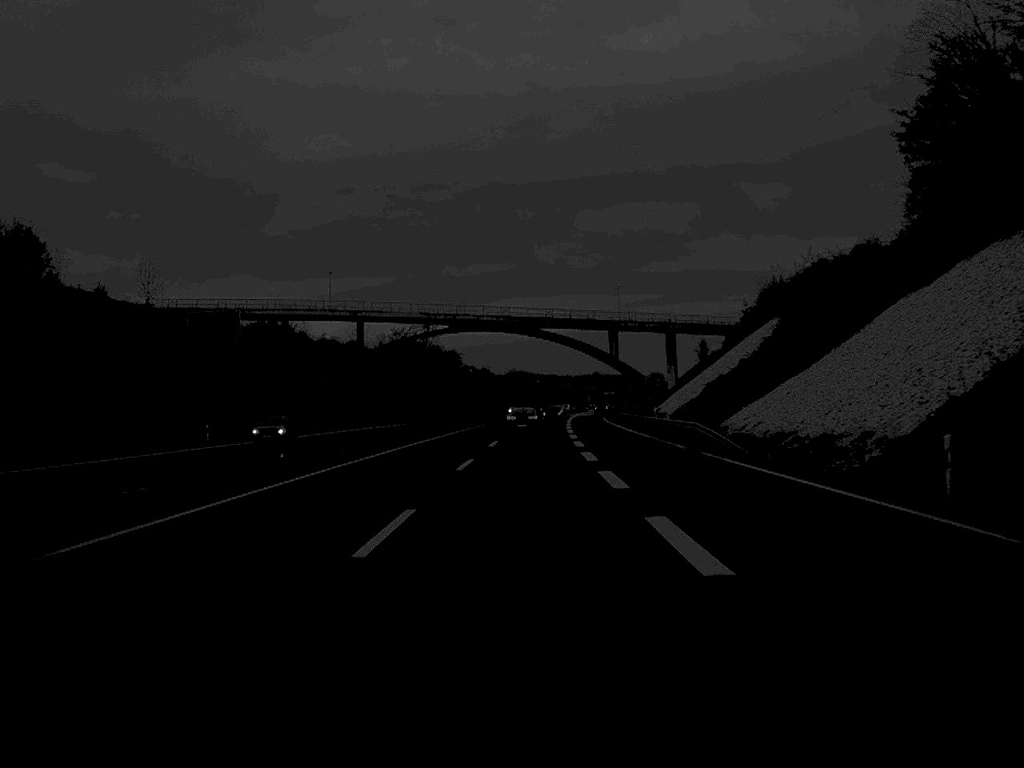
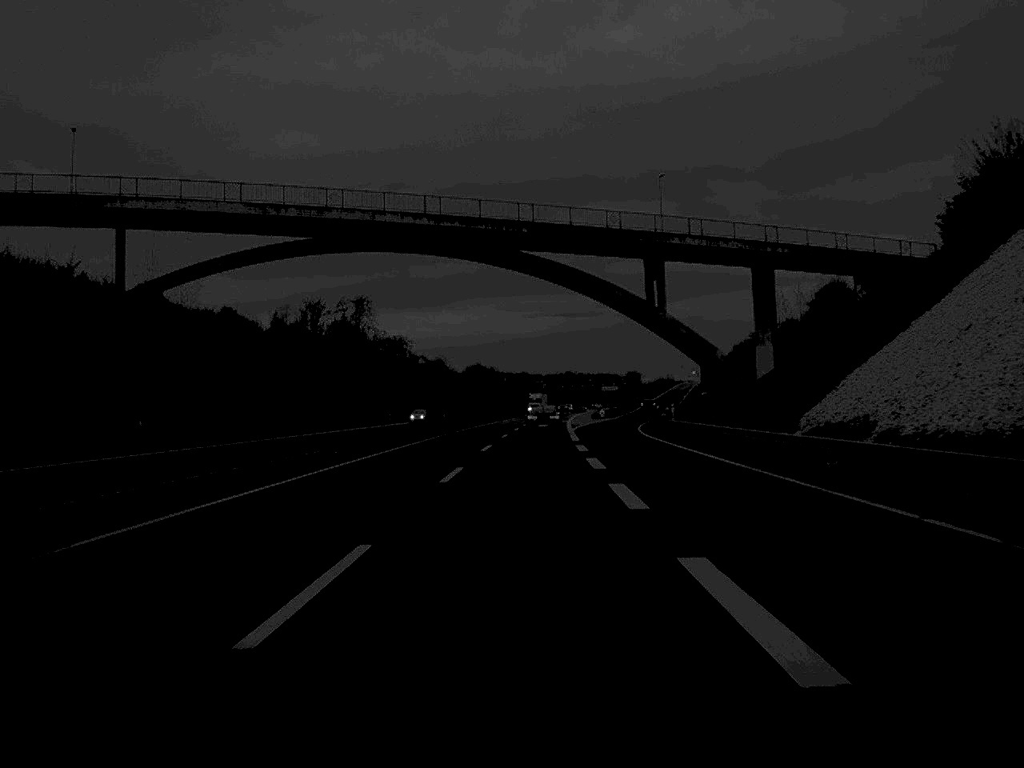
(+1.0, +76.8) m; +1°
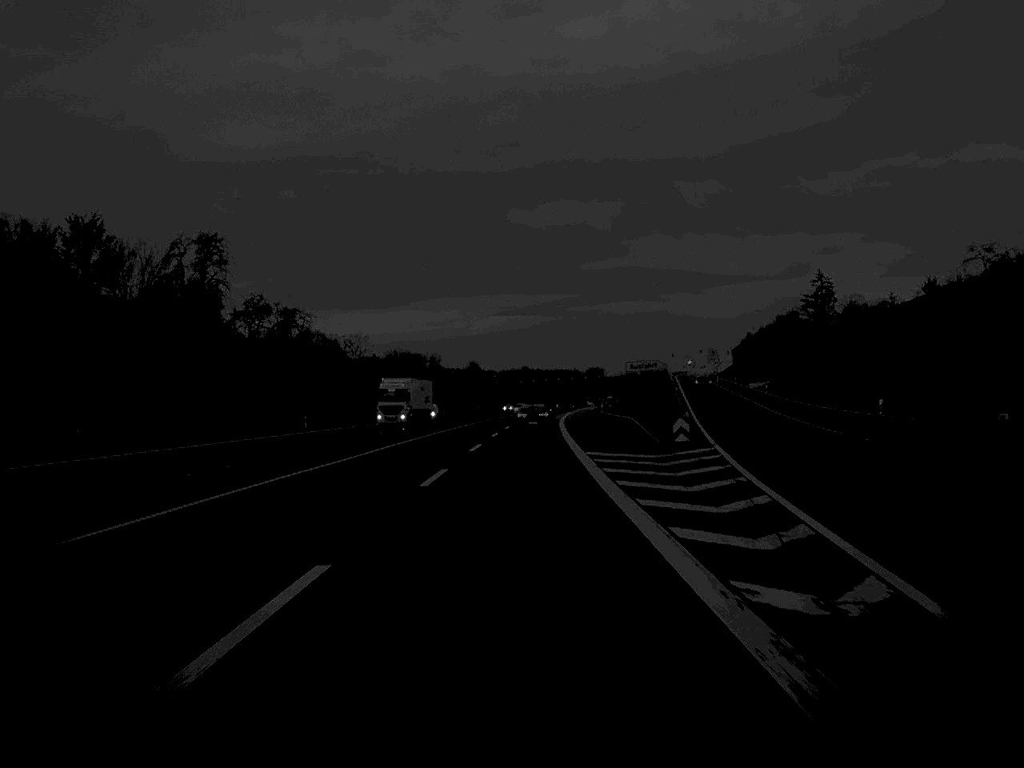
(+1.6, +91.6) m; +2°
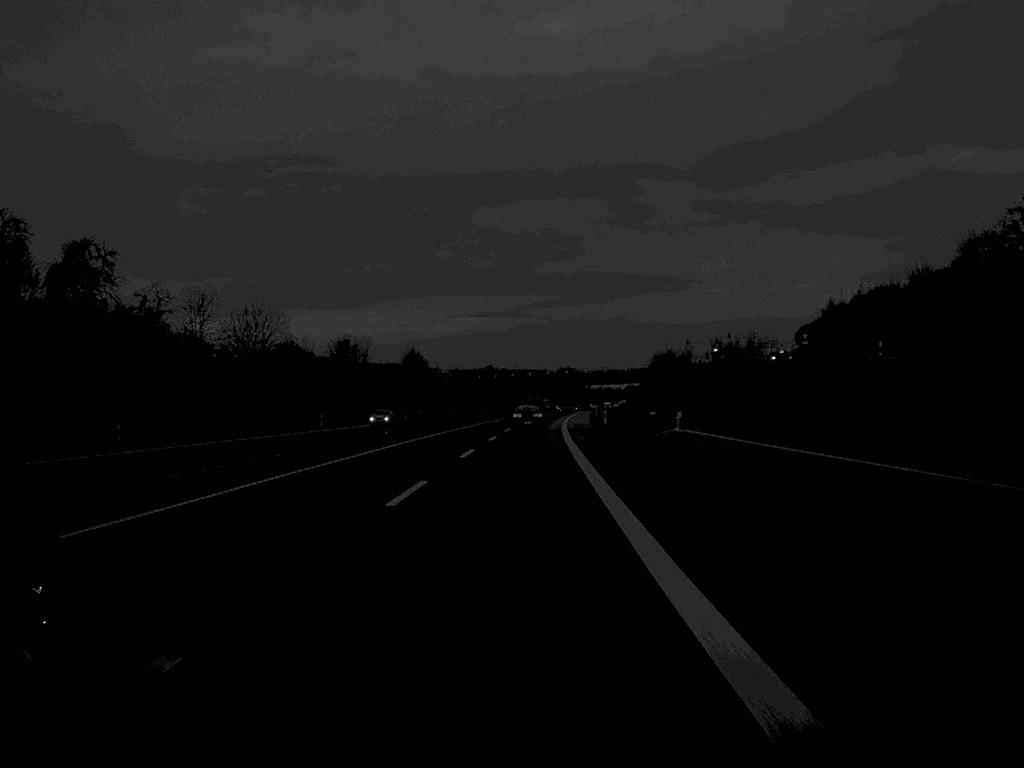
(+1.3, +94.1) m; +2°
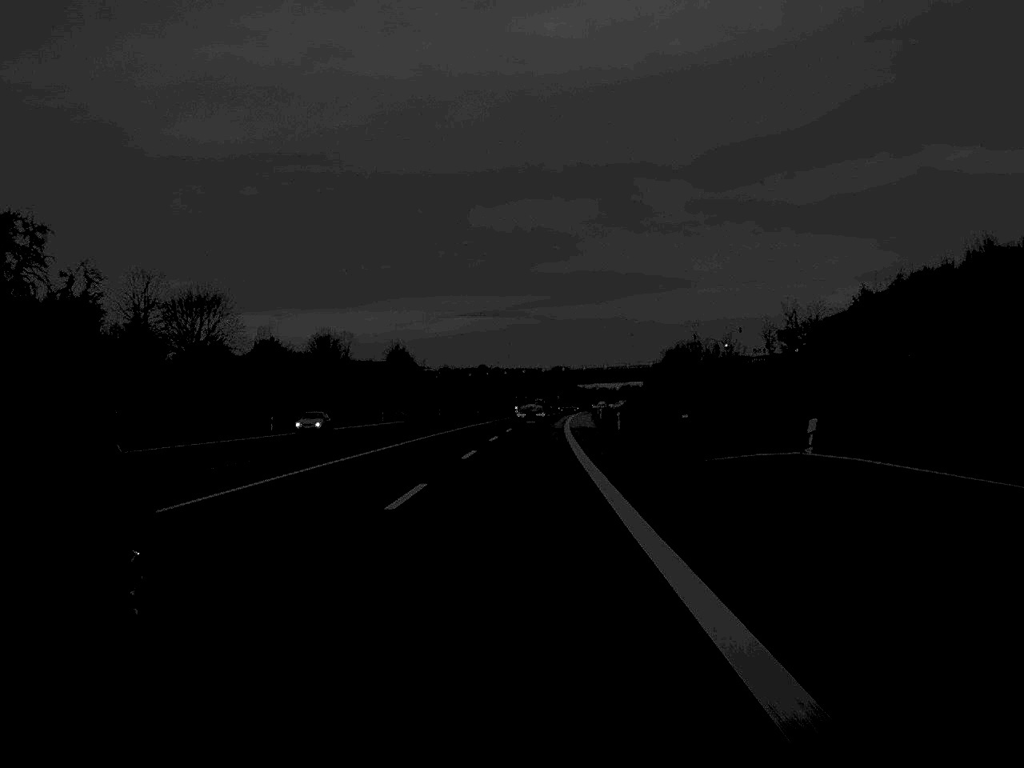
(0.0, +18.8) m; 0°
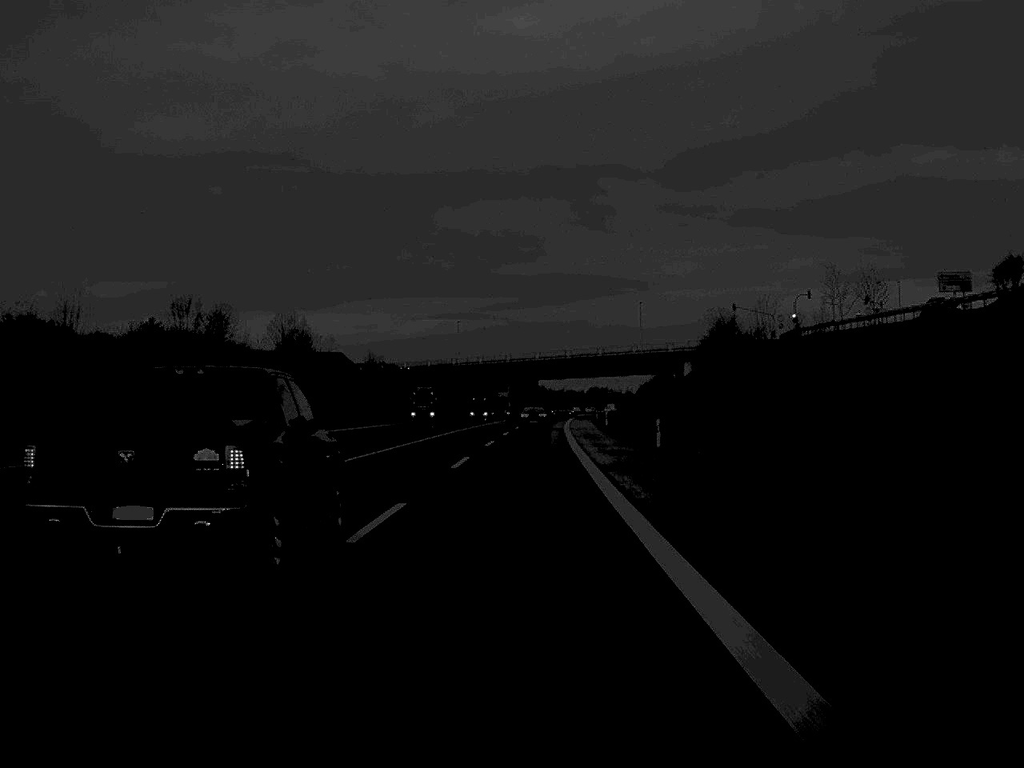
(+1.1, +76.1) m; +2°
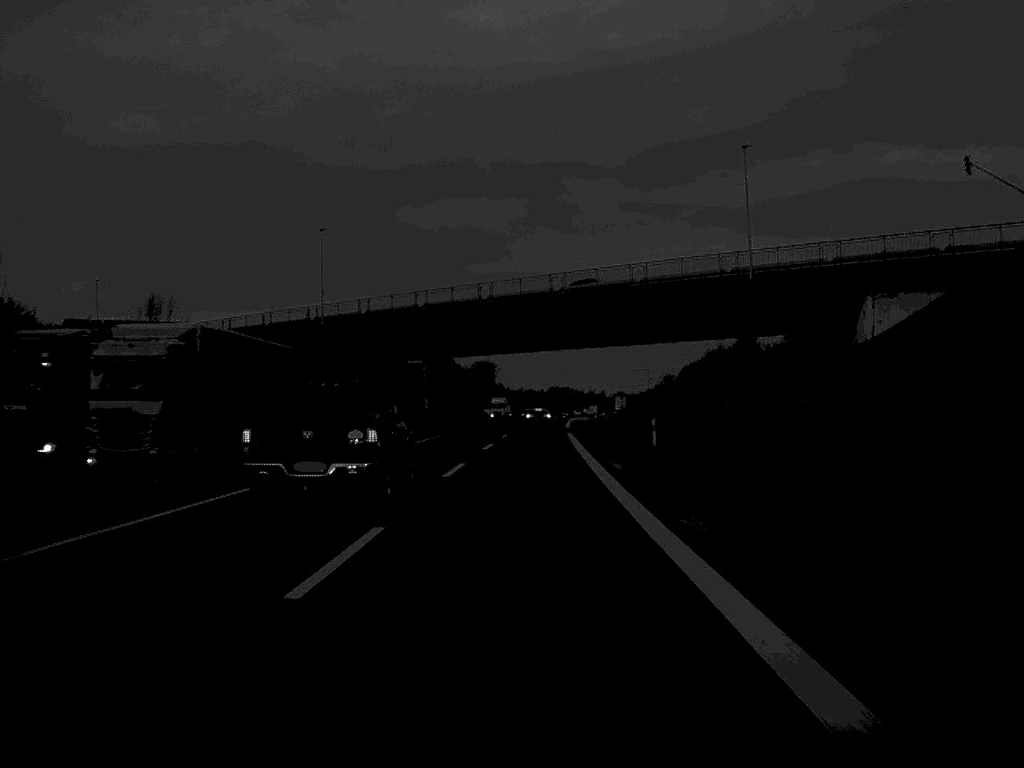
(+1.4, +93.9) m; +2°
